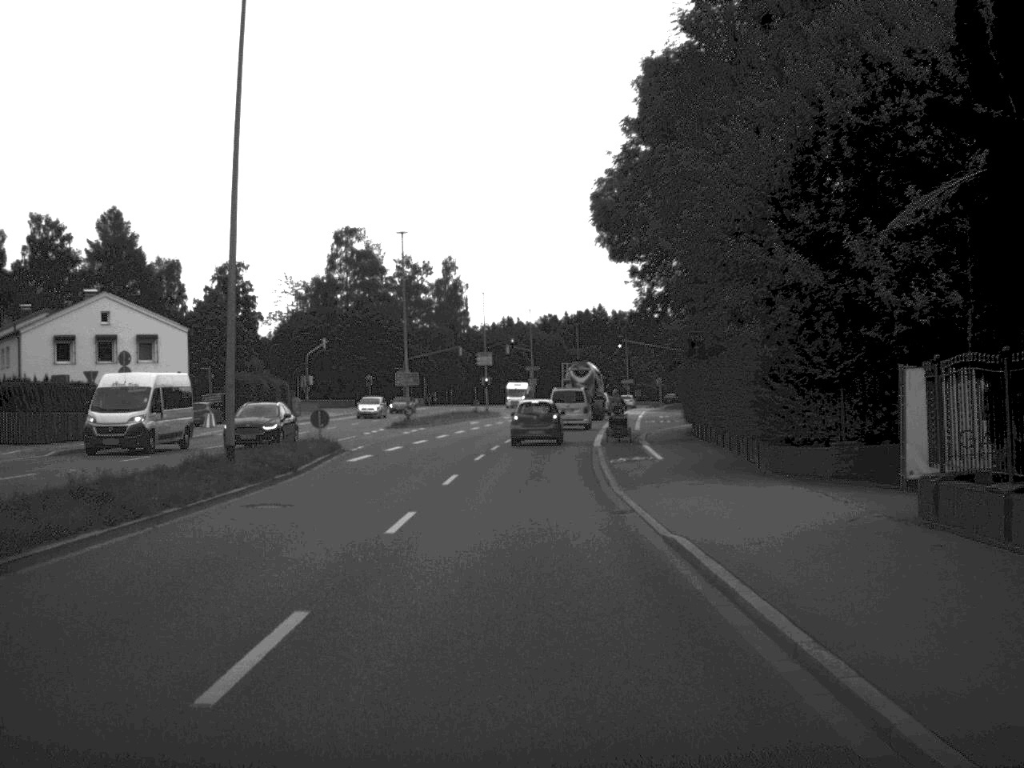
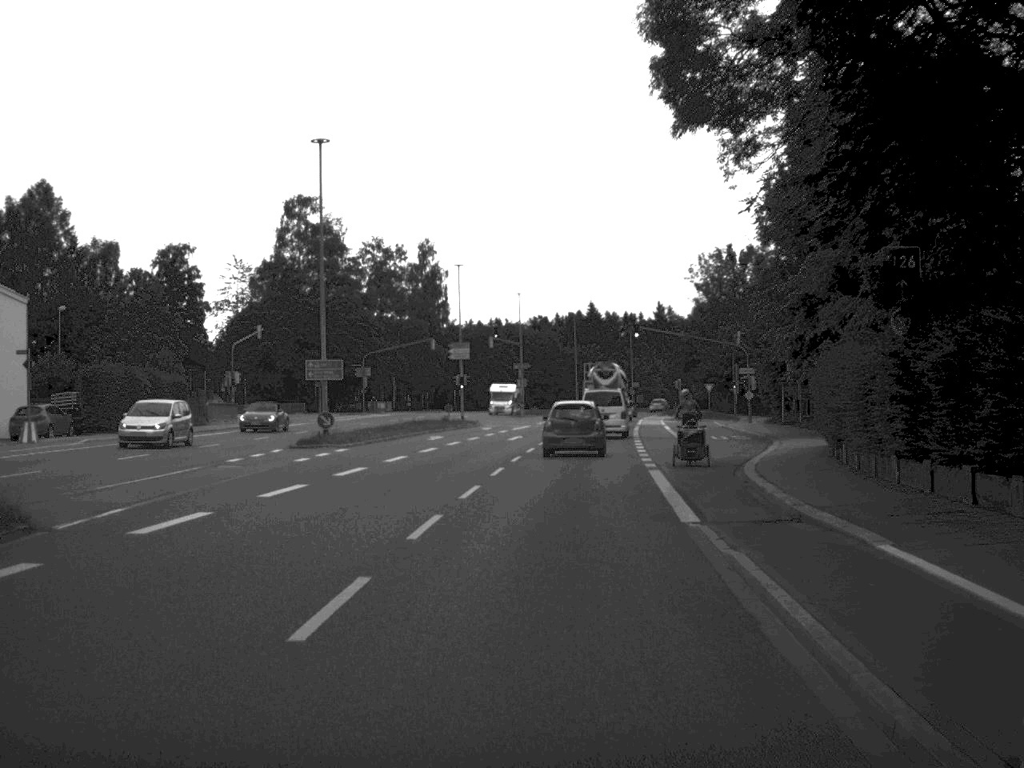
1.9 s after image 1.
(0.0, +25.1) m; 0°
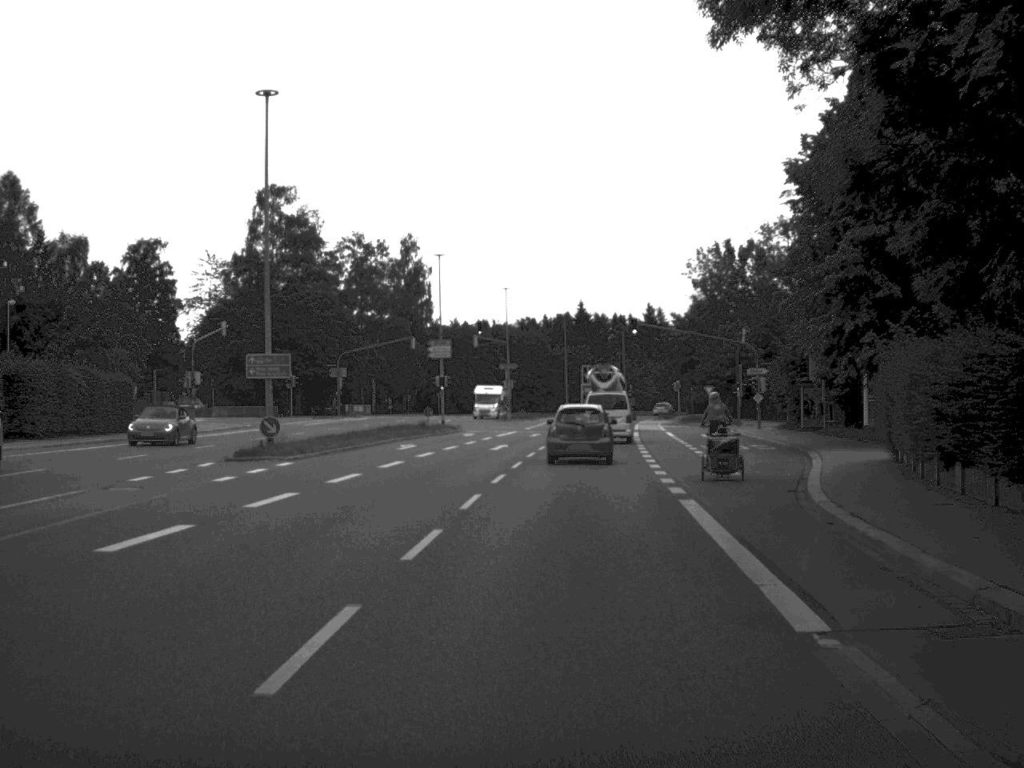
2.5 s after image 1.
(0.0, +7.4) m; +1°
